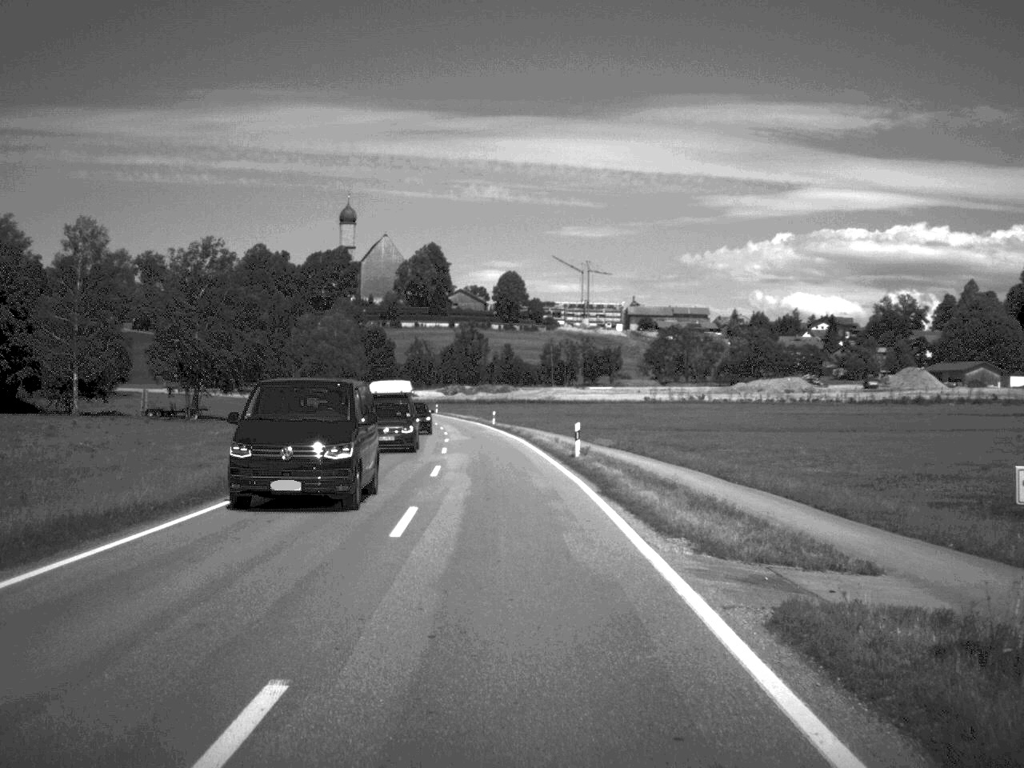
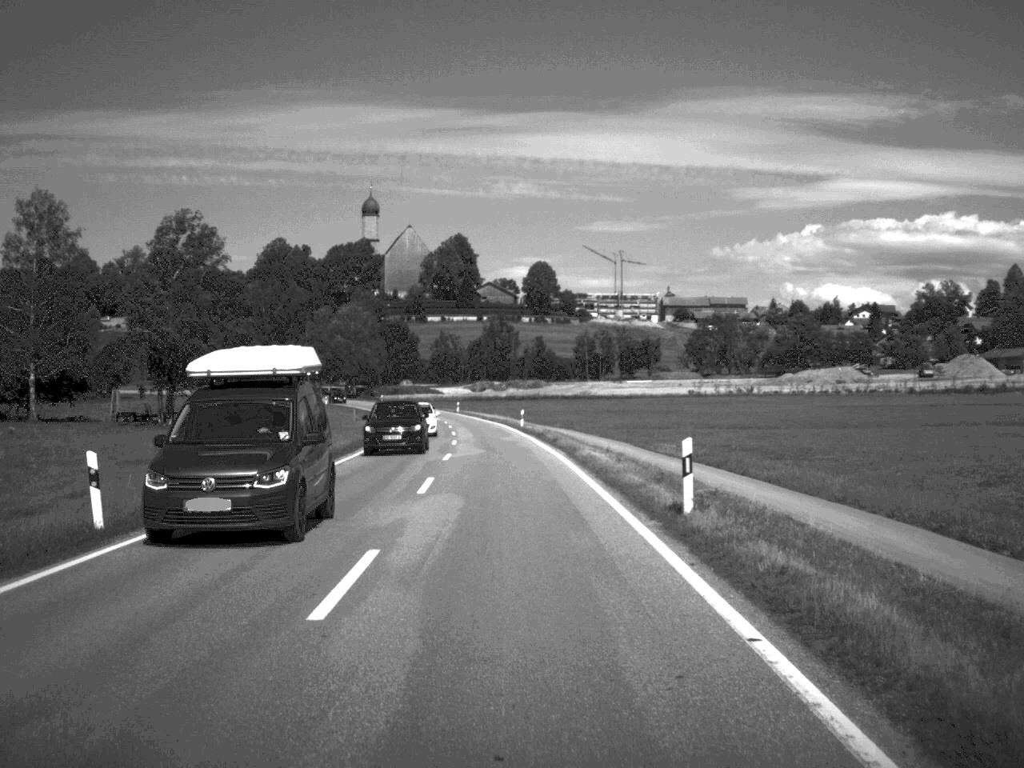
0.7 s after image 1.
(-0.2, +17.7) m; -1°
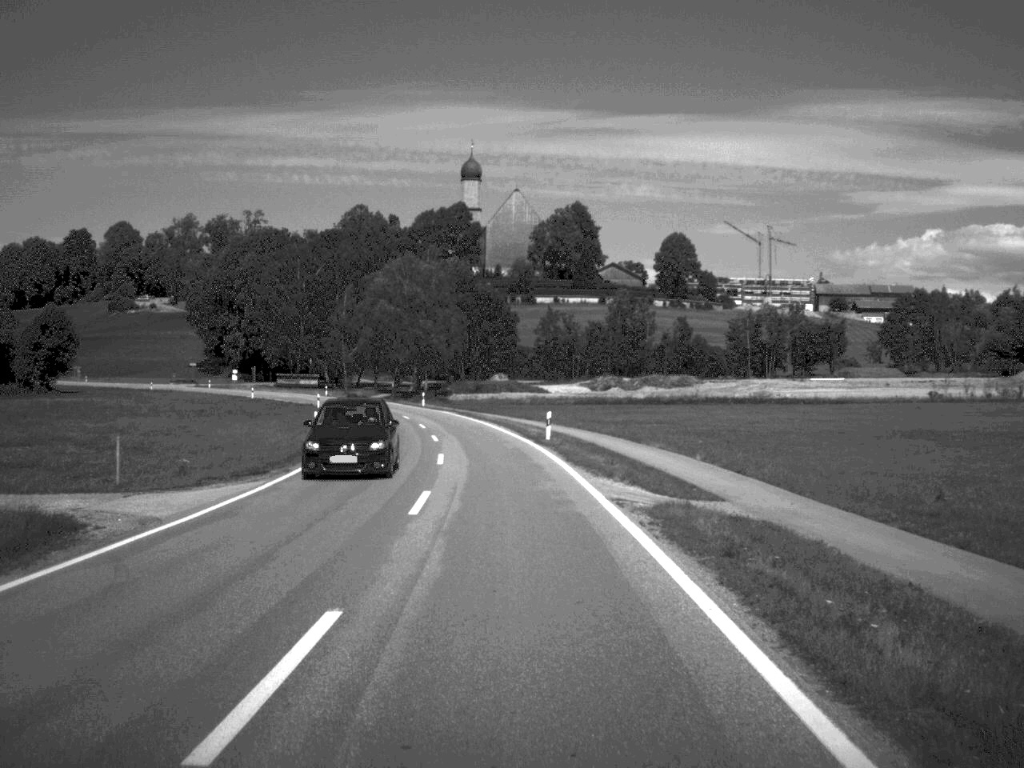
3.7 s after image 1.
(-3.1, +74.4) m; -6°
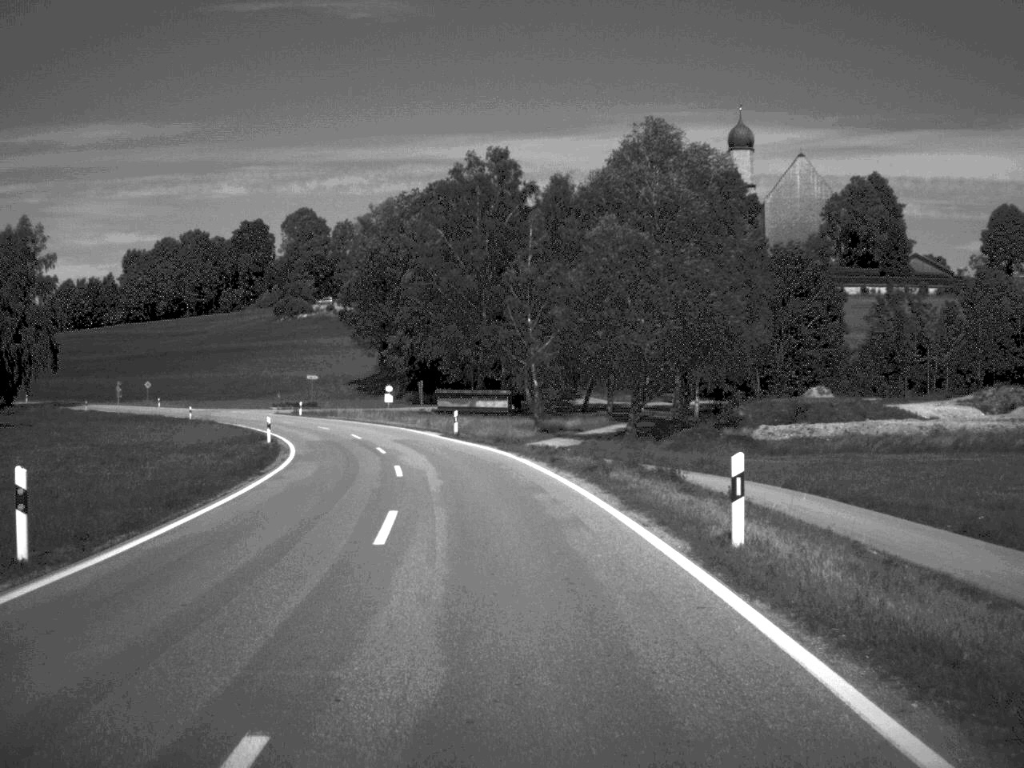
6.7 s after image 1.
(-6.6, +74.3) m; -12°
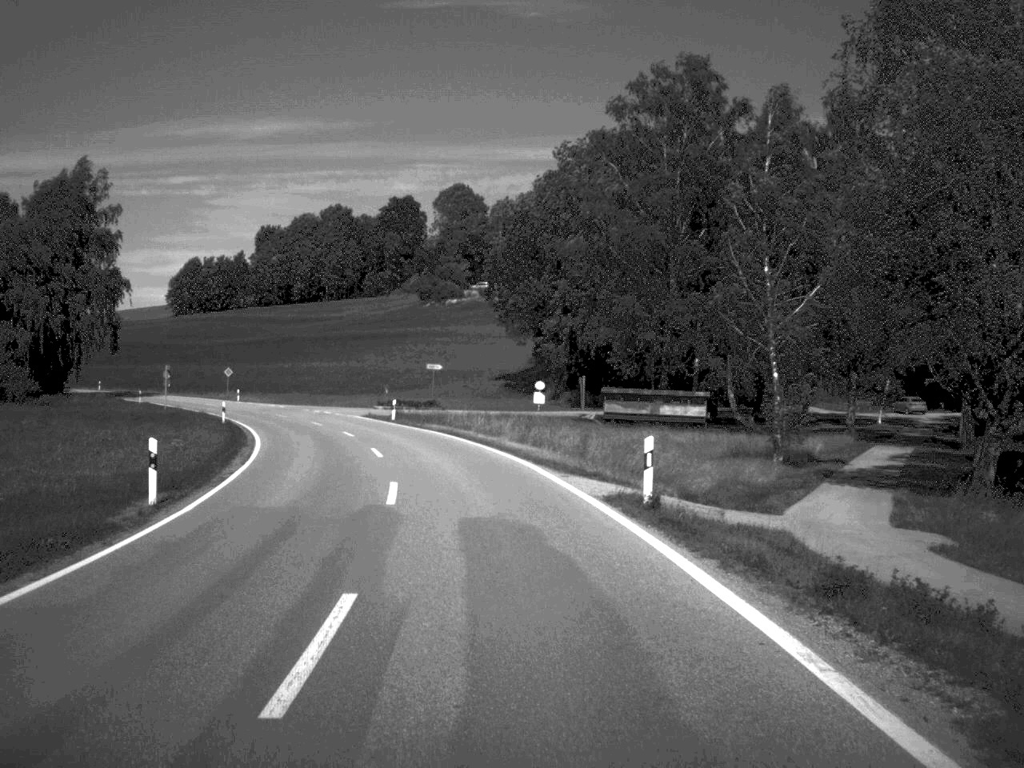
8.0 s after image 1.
(-2.0, +31.0) m; -8°
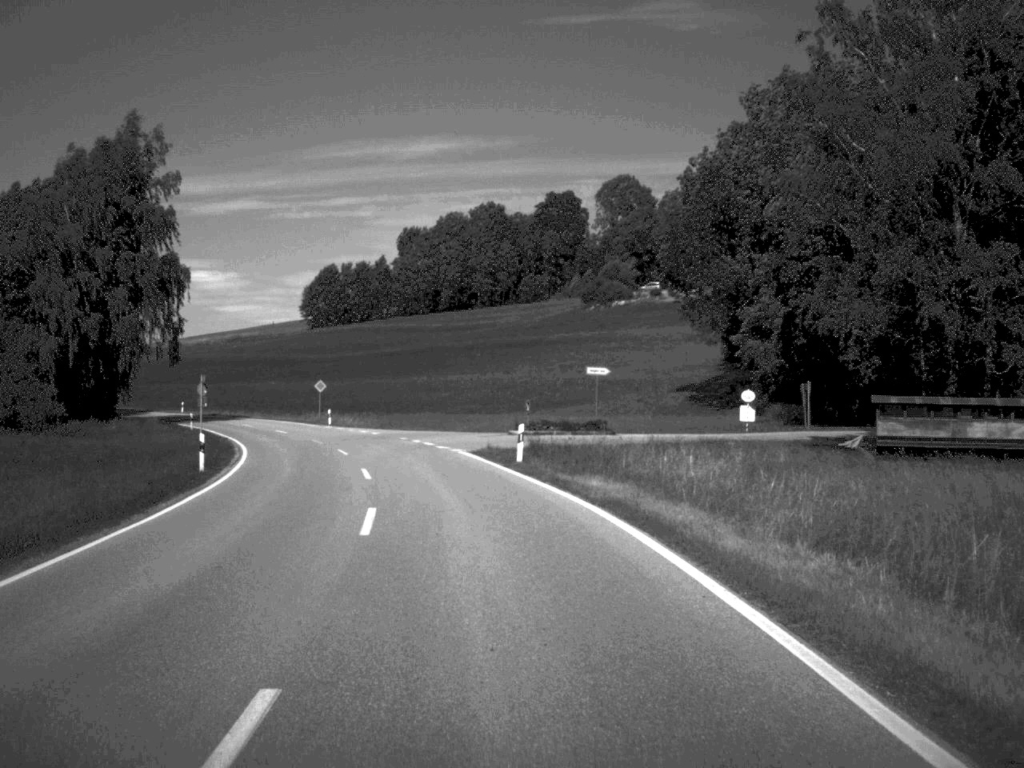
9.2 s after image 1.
(-1.8, +27.2) m; -8°
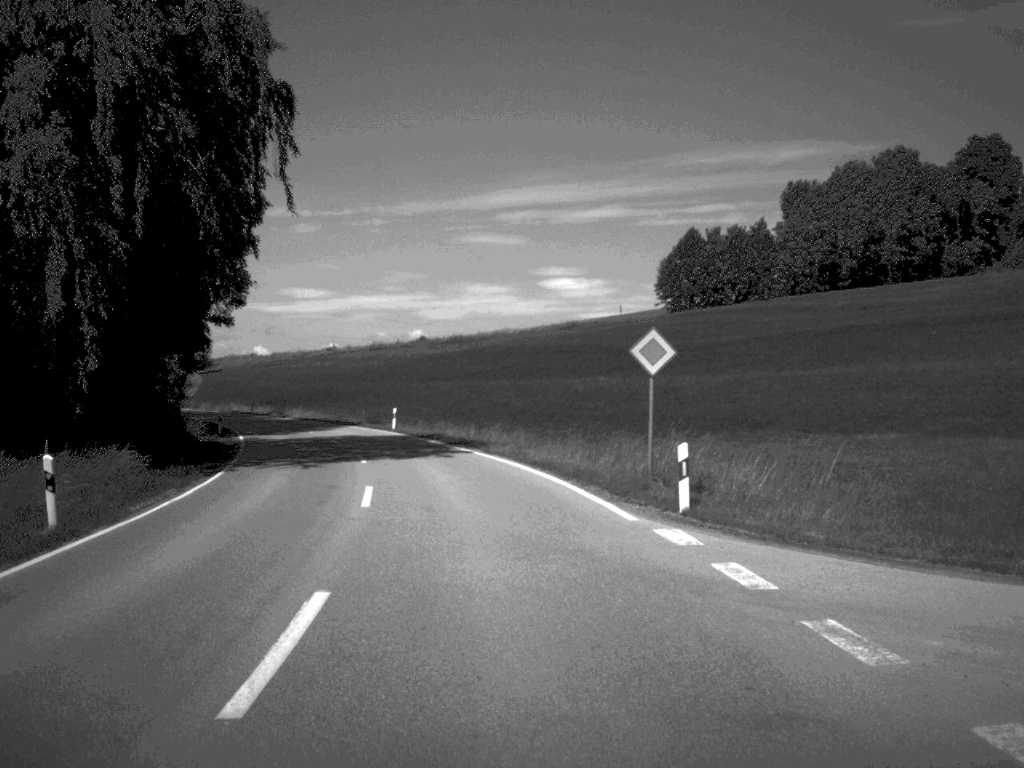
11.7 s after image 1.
(-8.3, +55.5) m; -17°
